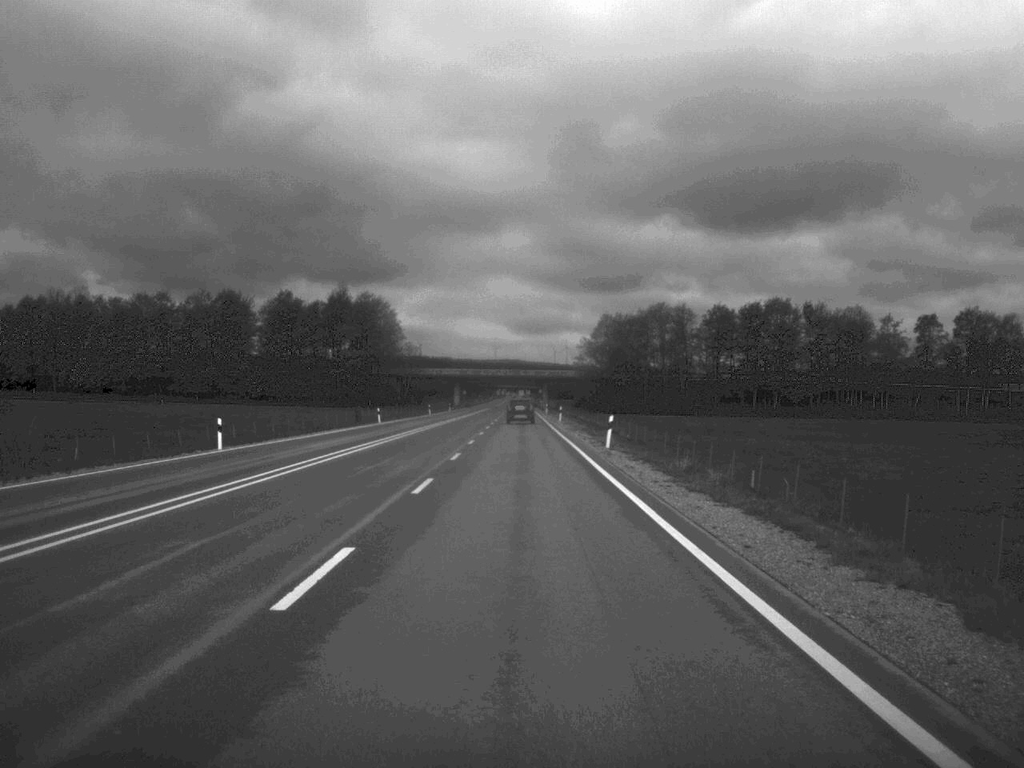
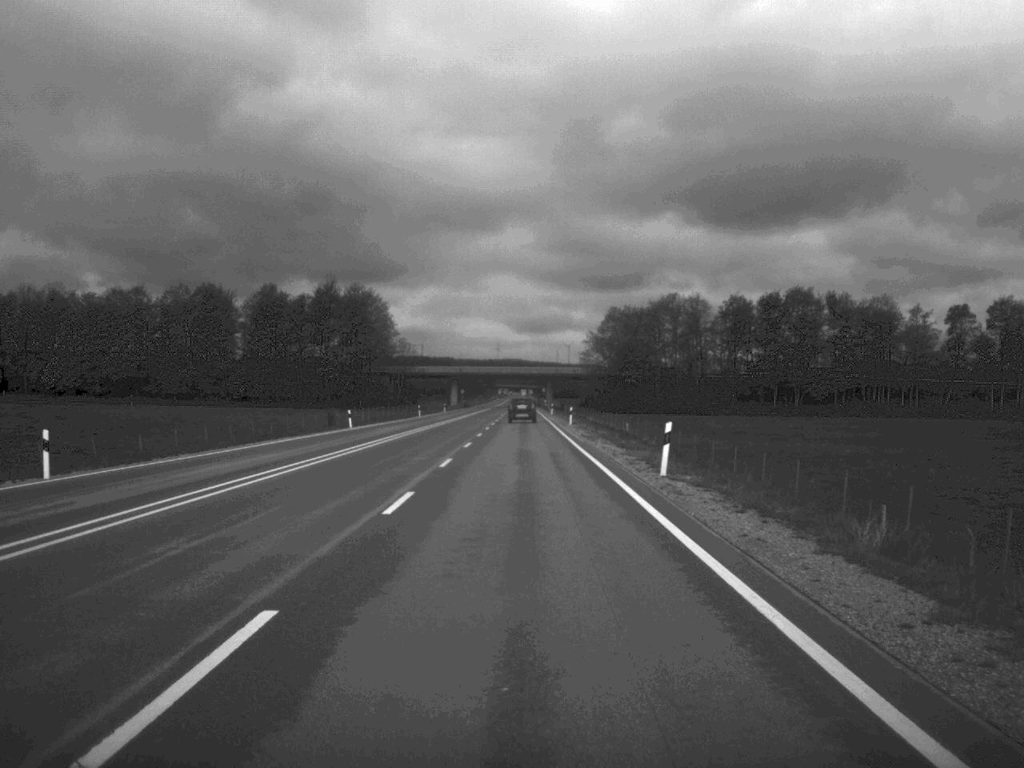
(0.0, +16.4) m; 0°
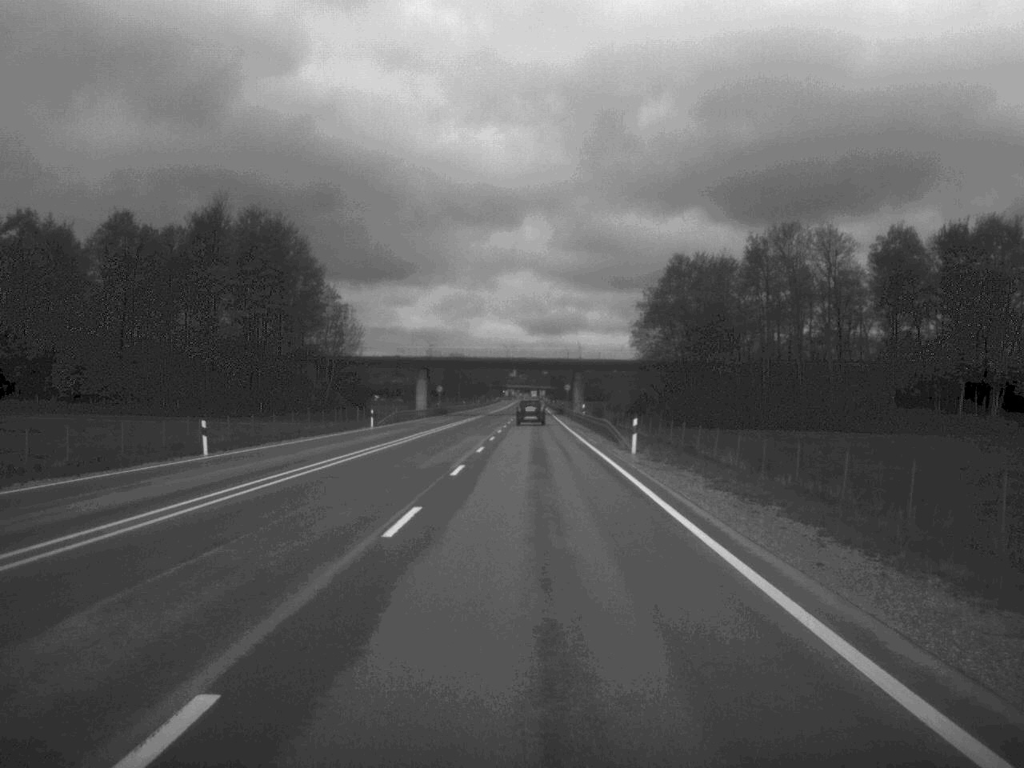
(-0.4, +86.3) m; -1°
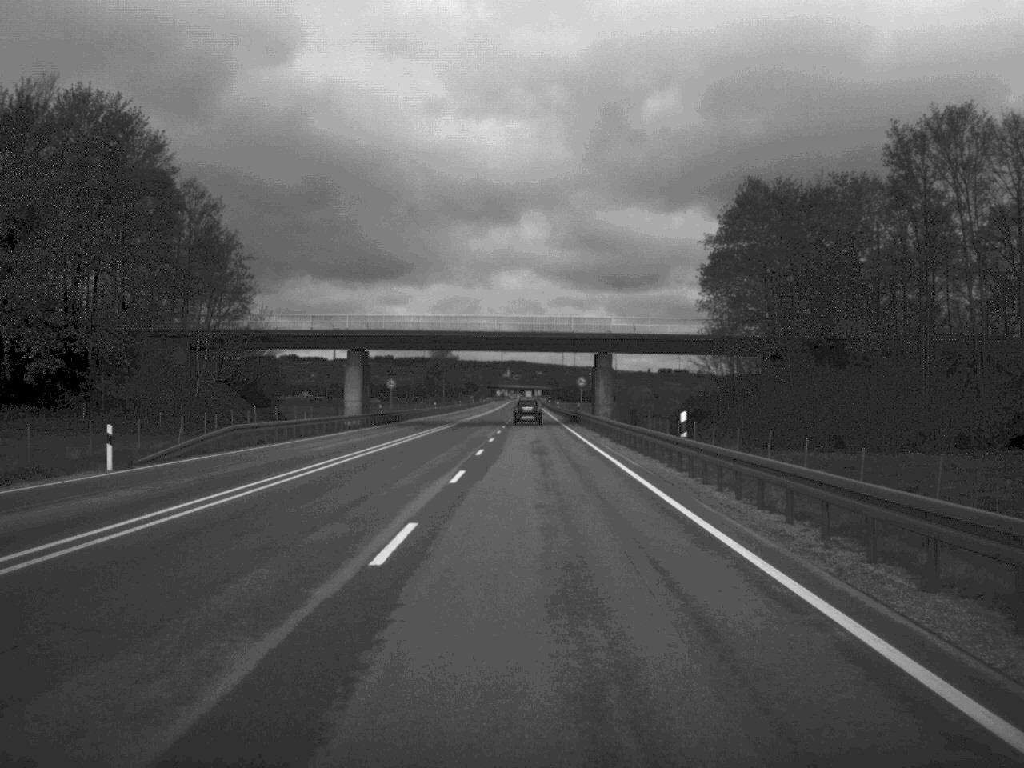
(0.0, +50.3) m; 0°
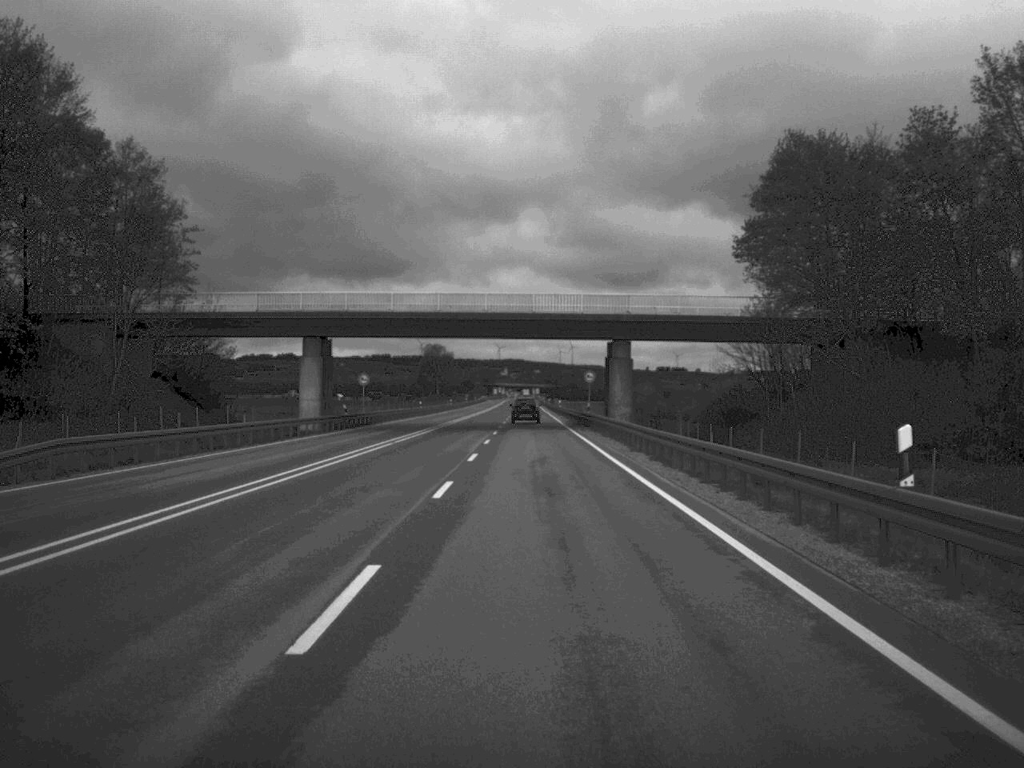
(0.0, +16.2) m; 0°
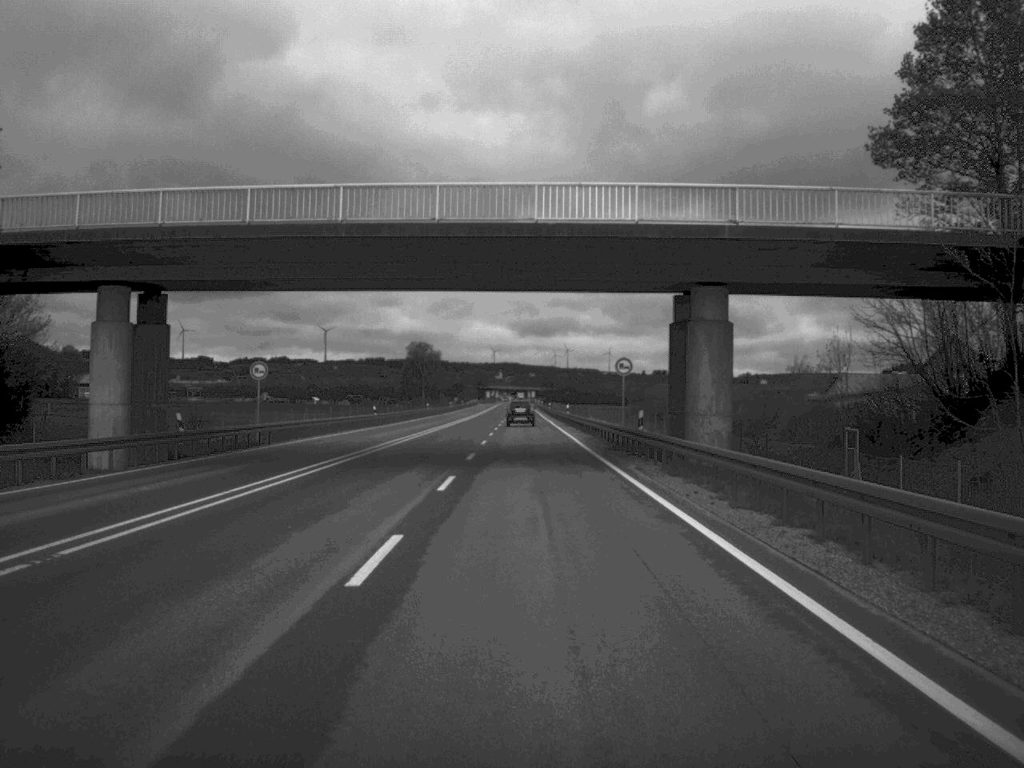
(0.0, +33.1) m; 0°
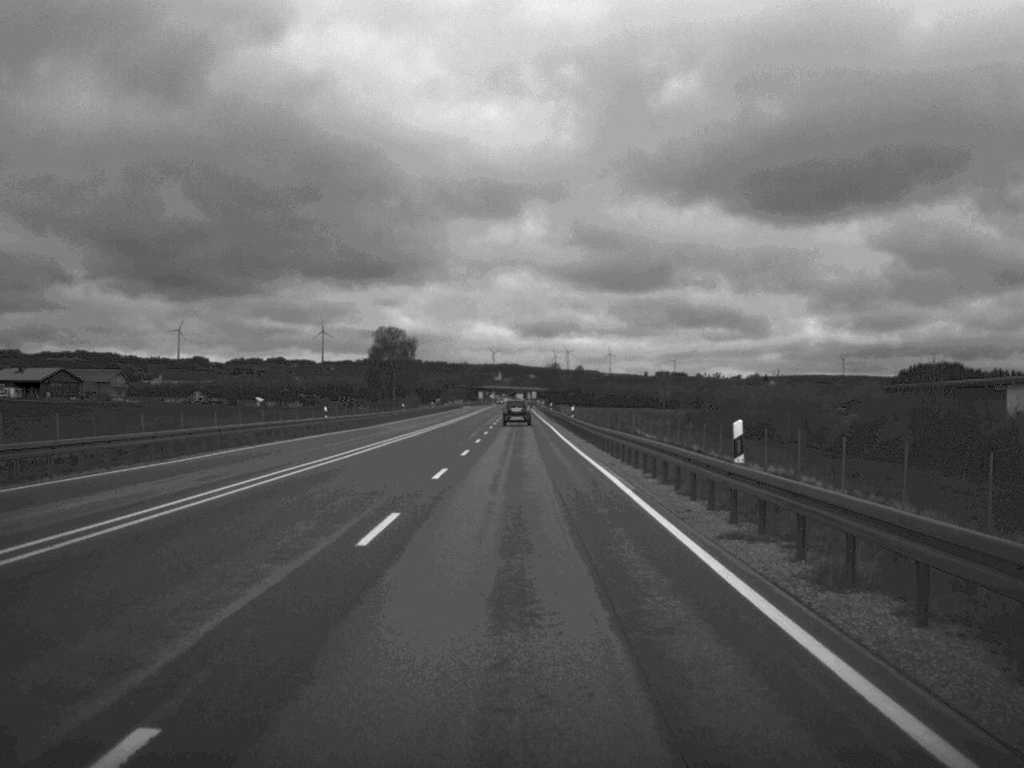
(+0.1, +68.6) m; 0°
